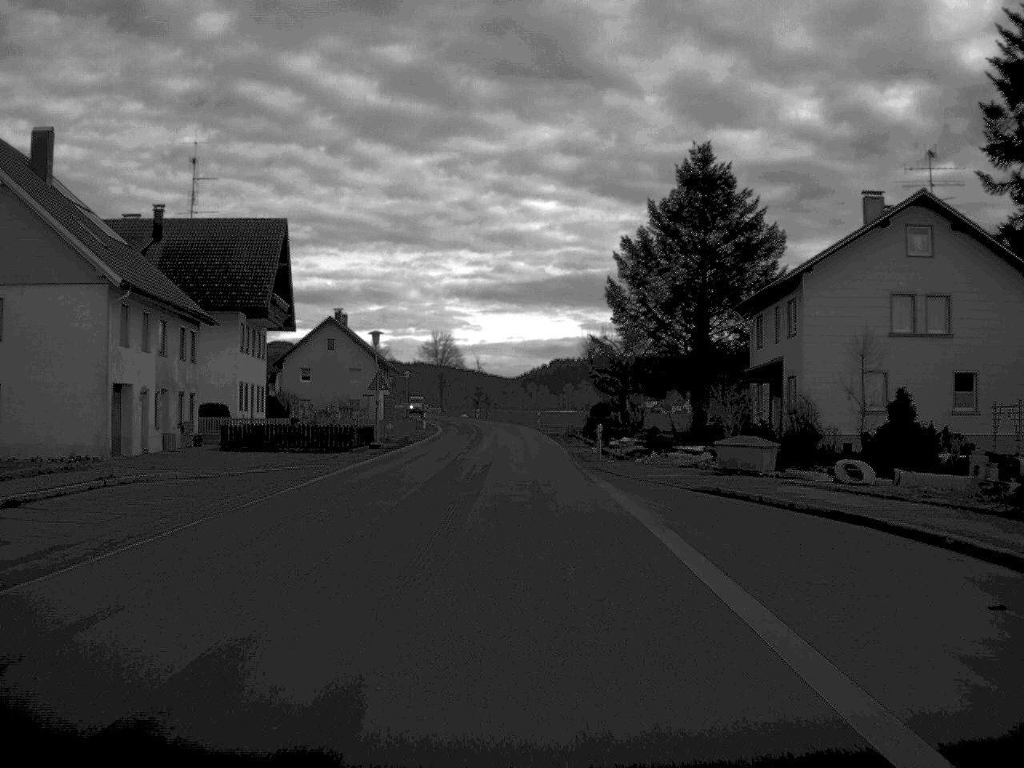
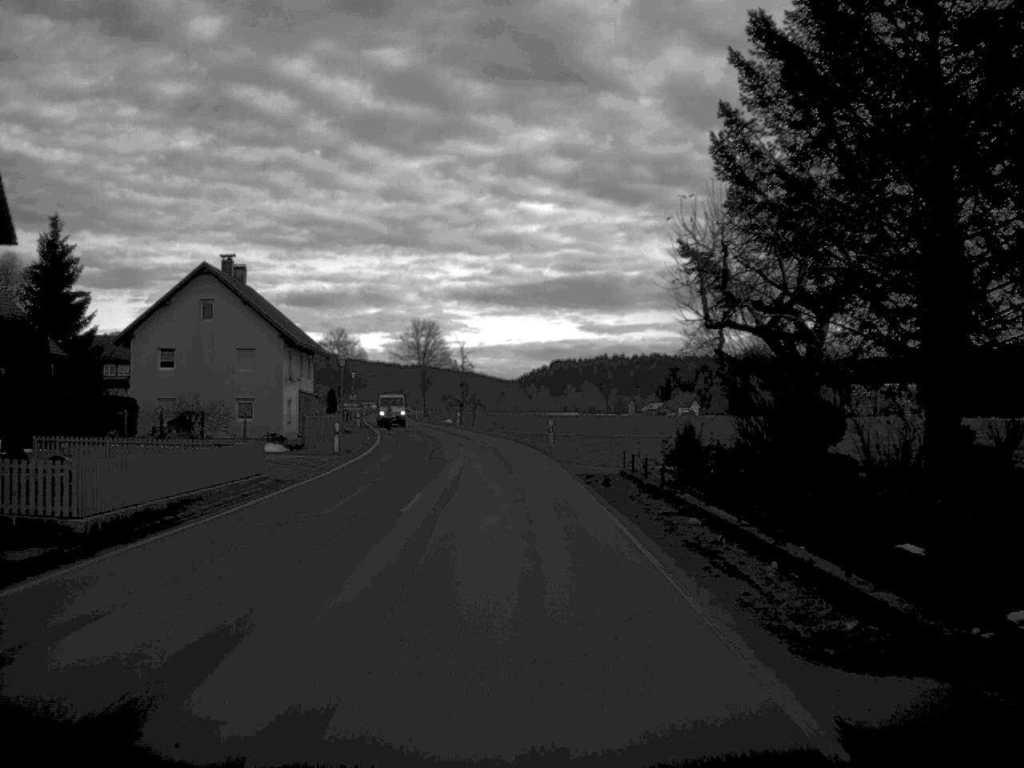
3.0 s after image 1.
(-0.1, +39.9) m; 0°
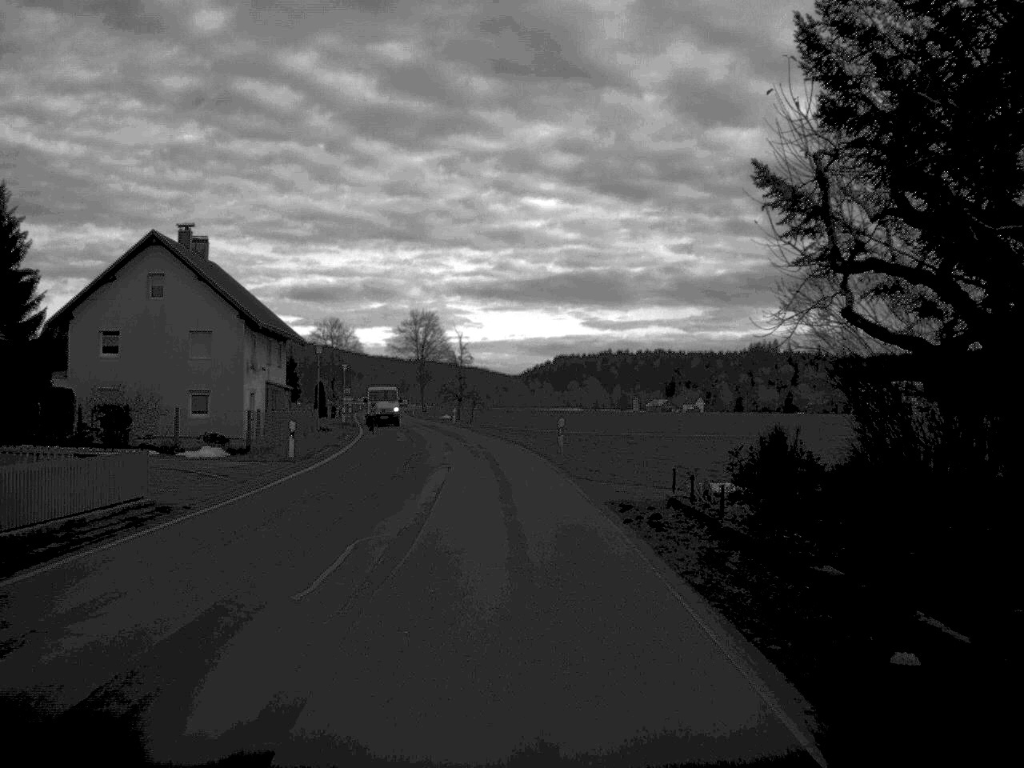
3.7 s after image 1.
(0.0, +9.3) m; 0°
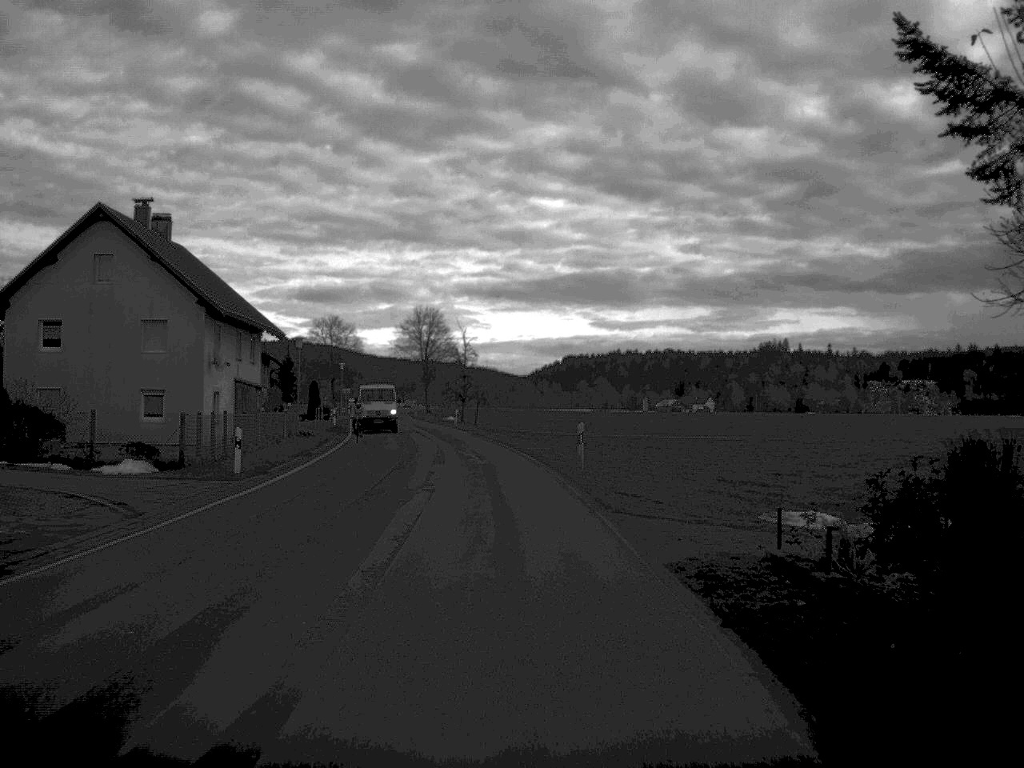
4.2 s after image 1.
(0.0, +7.8) m; 0°
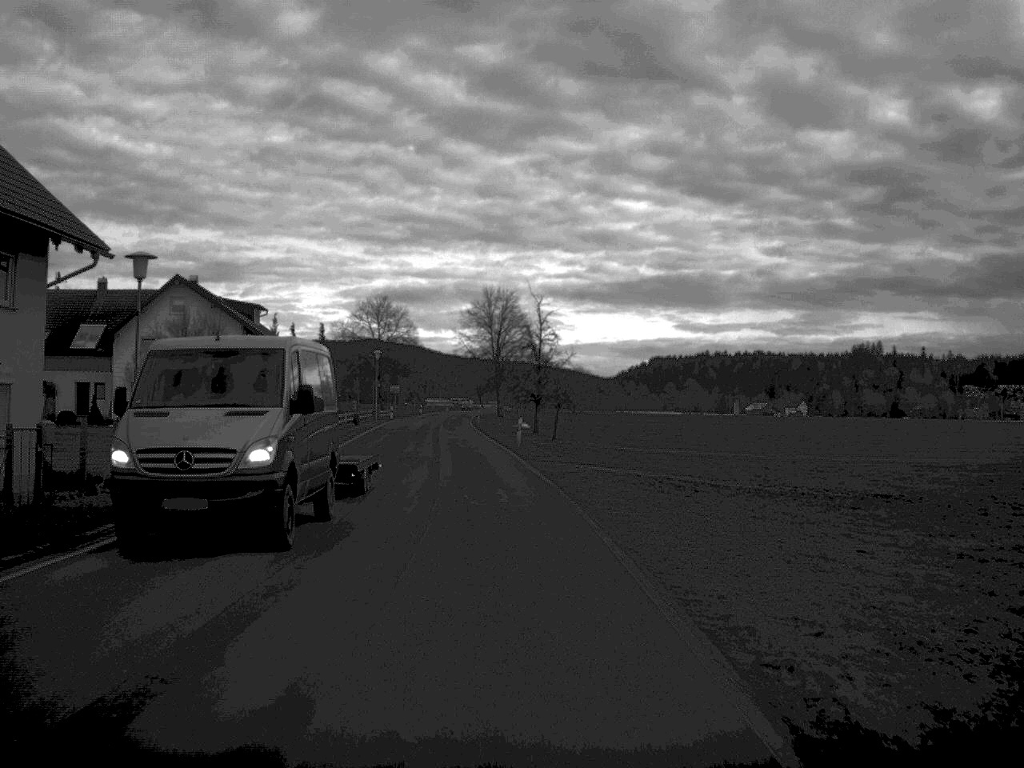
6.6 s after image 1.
(-0.9, +32.0) m; -4°
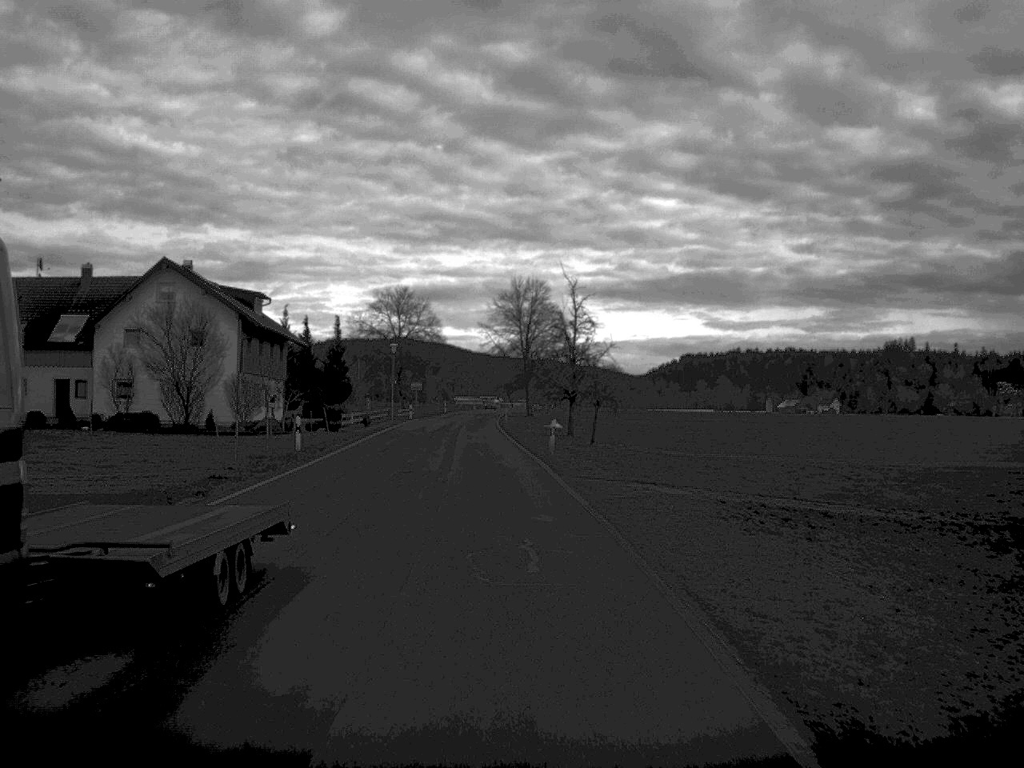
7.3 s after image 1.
(-0.1, +8.9) m; -1°
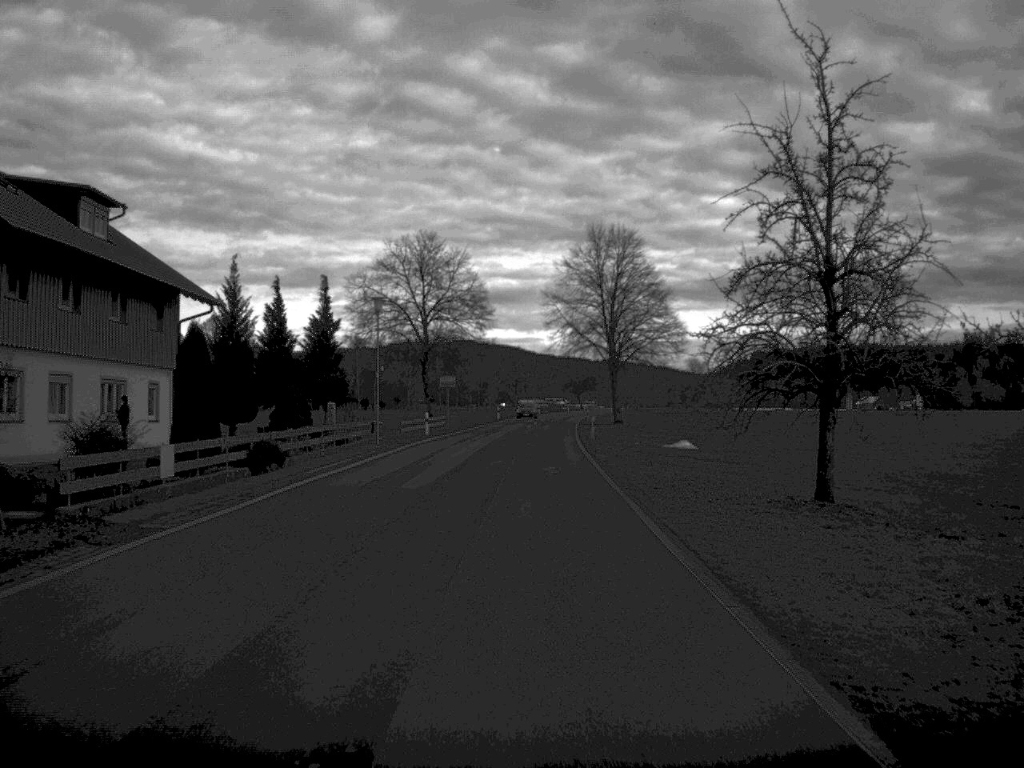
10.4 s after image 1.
(-1.5, +41.0) m; -3°
